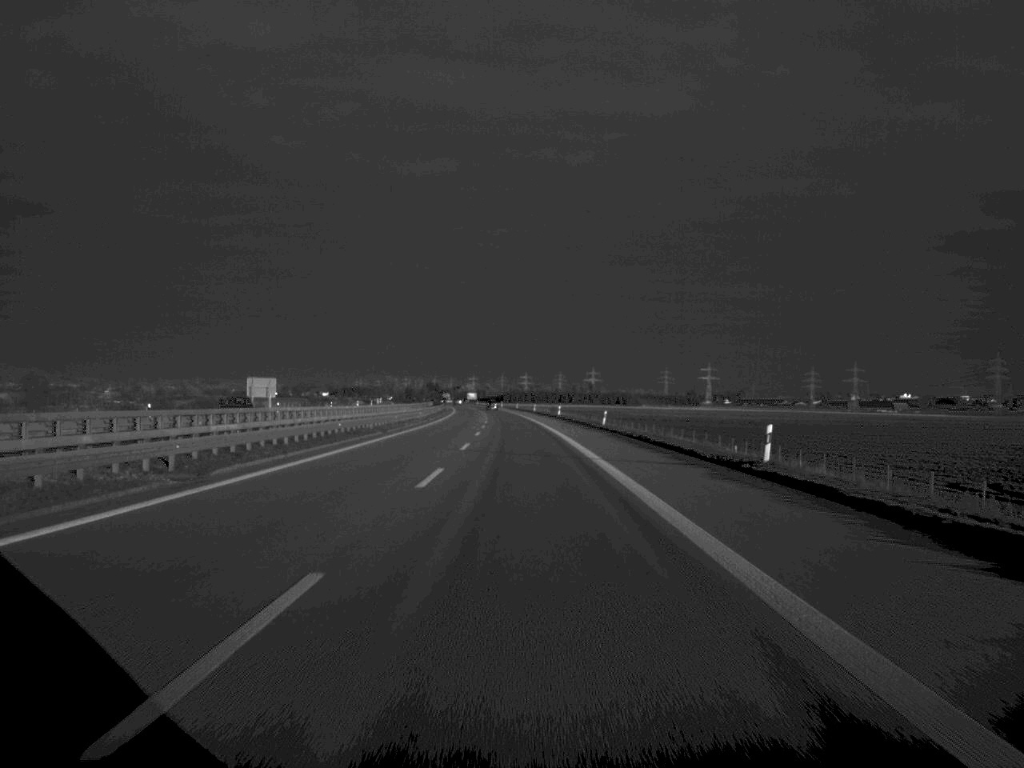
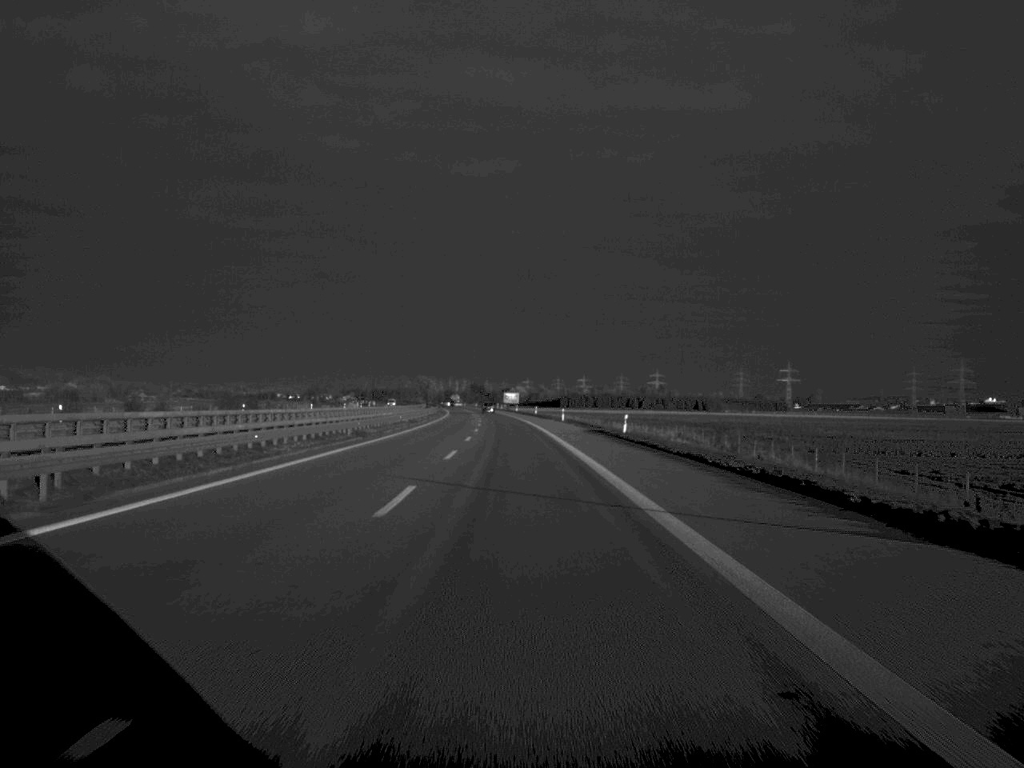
(-3.6, +166.2) m; -3°
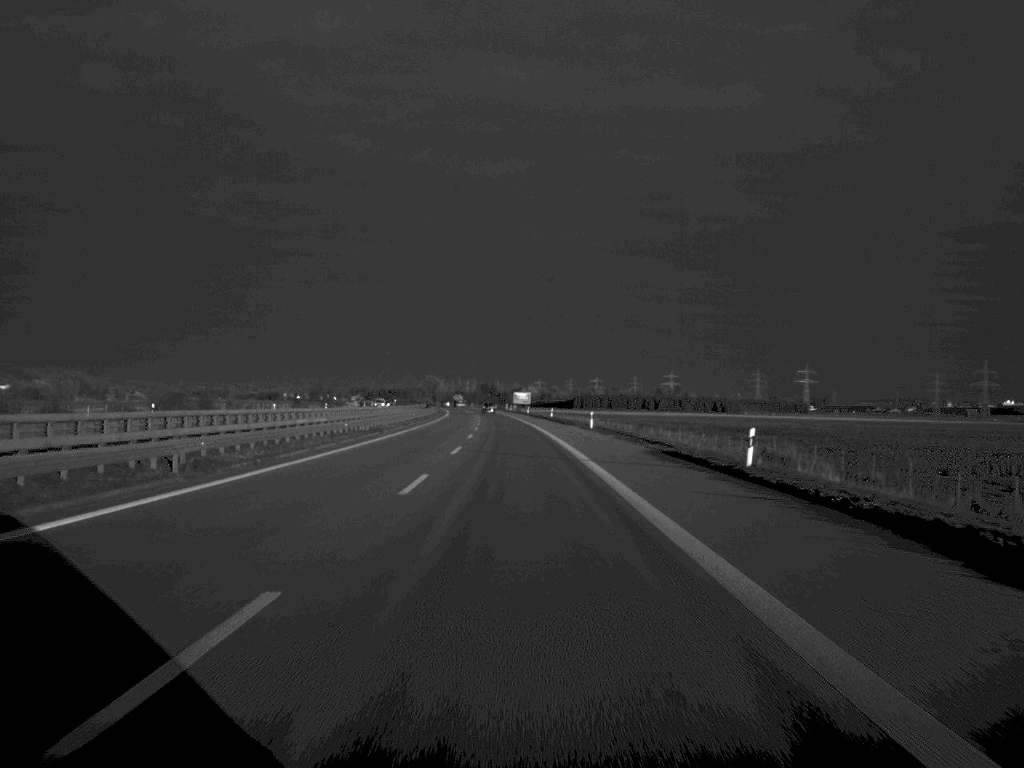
(-0.2, +31.7) m; -1°
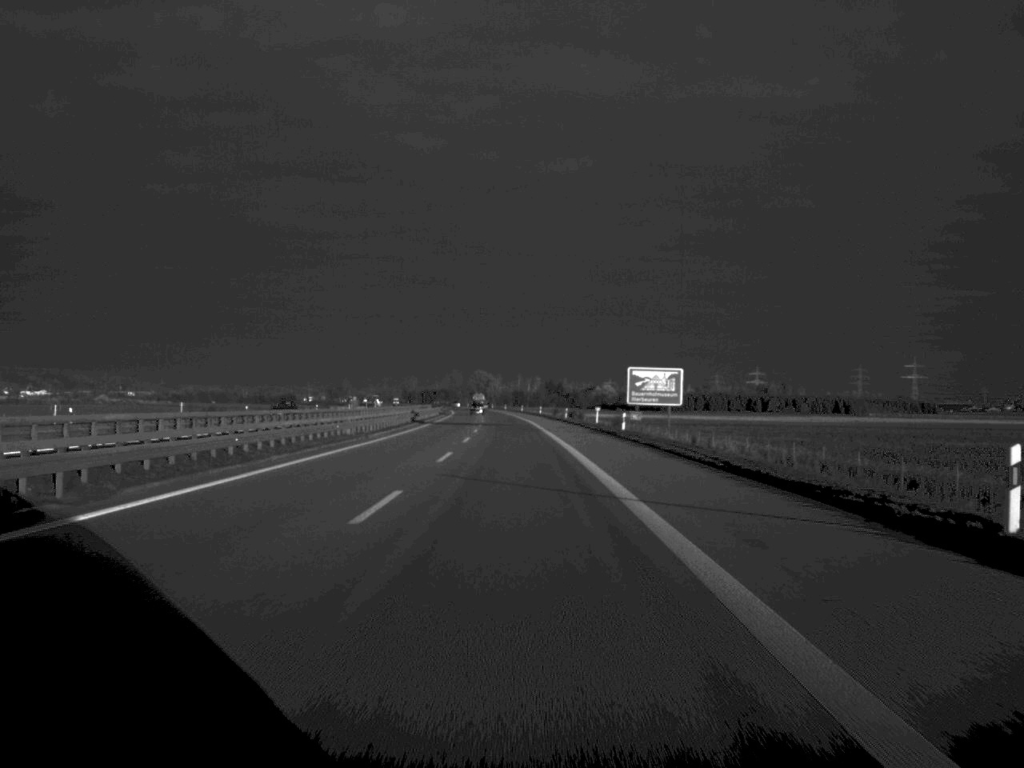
(-4.3, +166.2) m; -3°
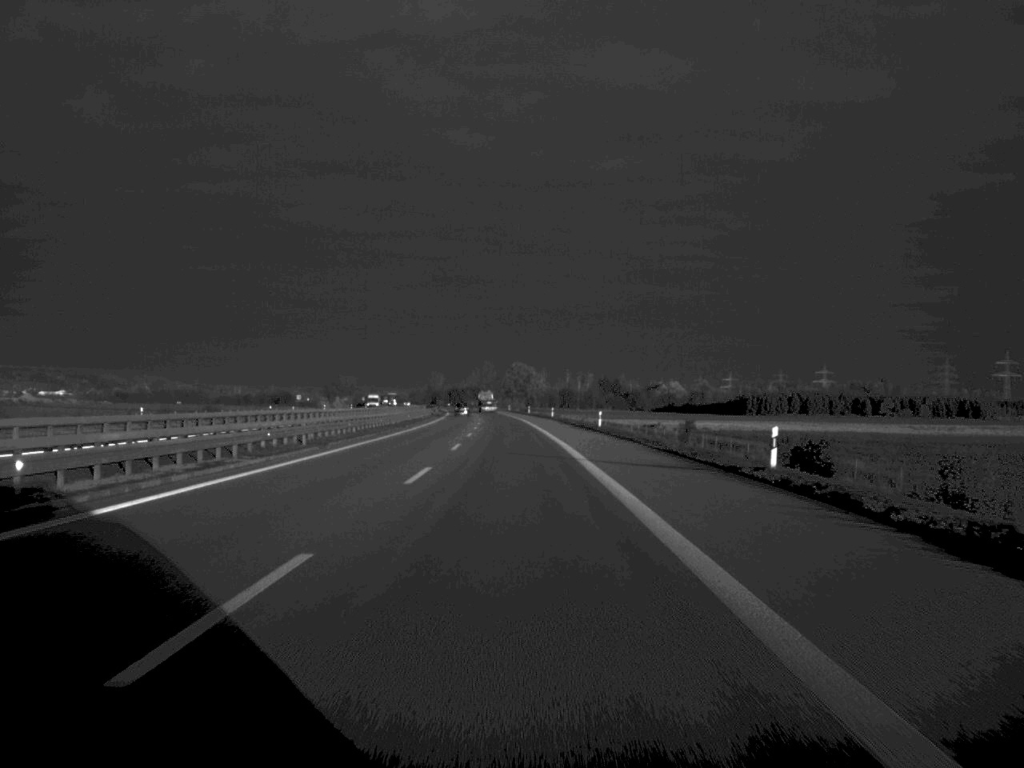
(-2.4, +134.5) m; -2°
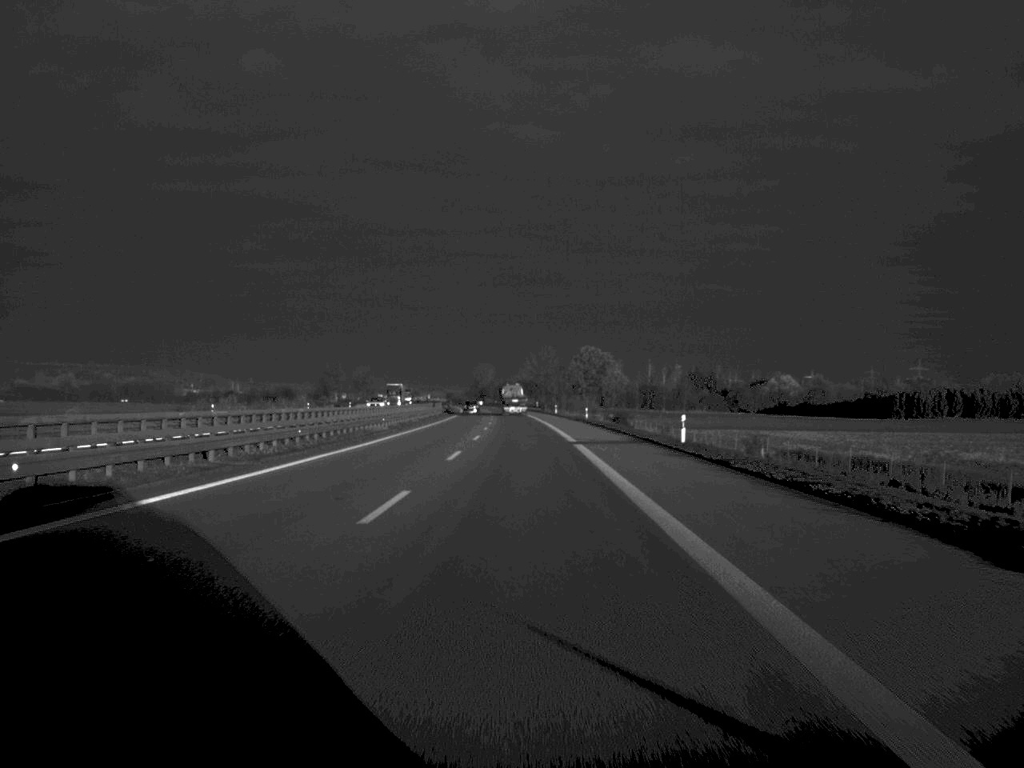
(-2.9, +133.3) m; -3°
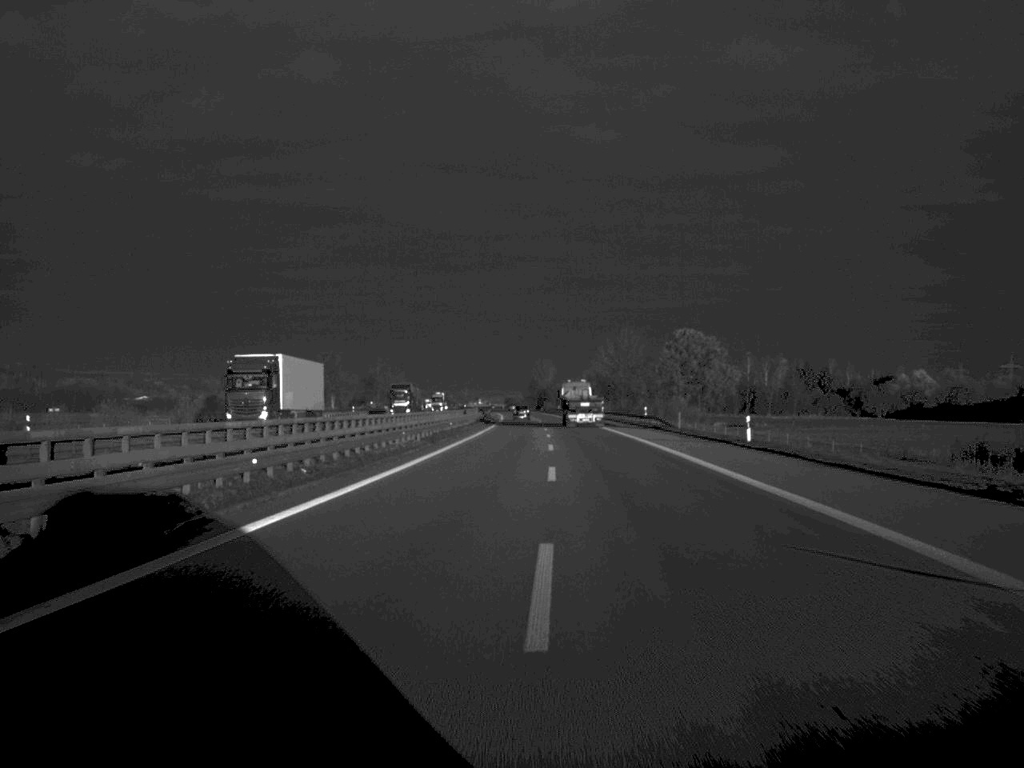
(-2.6, +97.4) m; -3°
